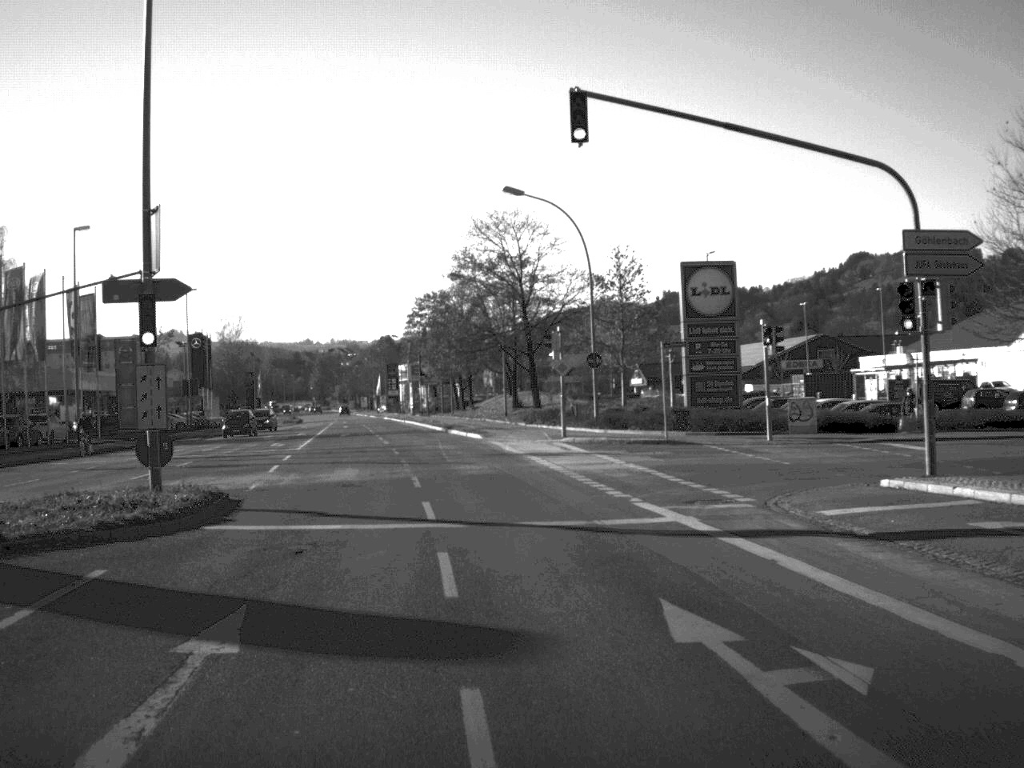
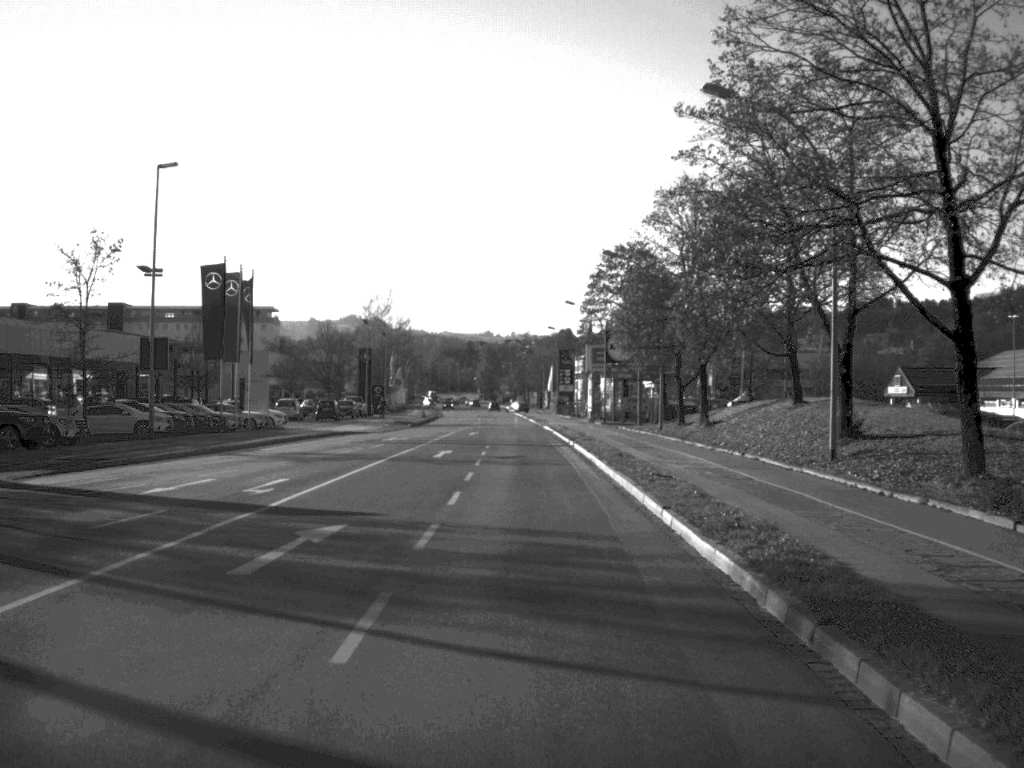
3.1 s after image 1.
(-3.9, +46.1) m; -8°
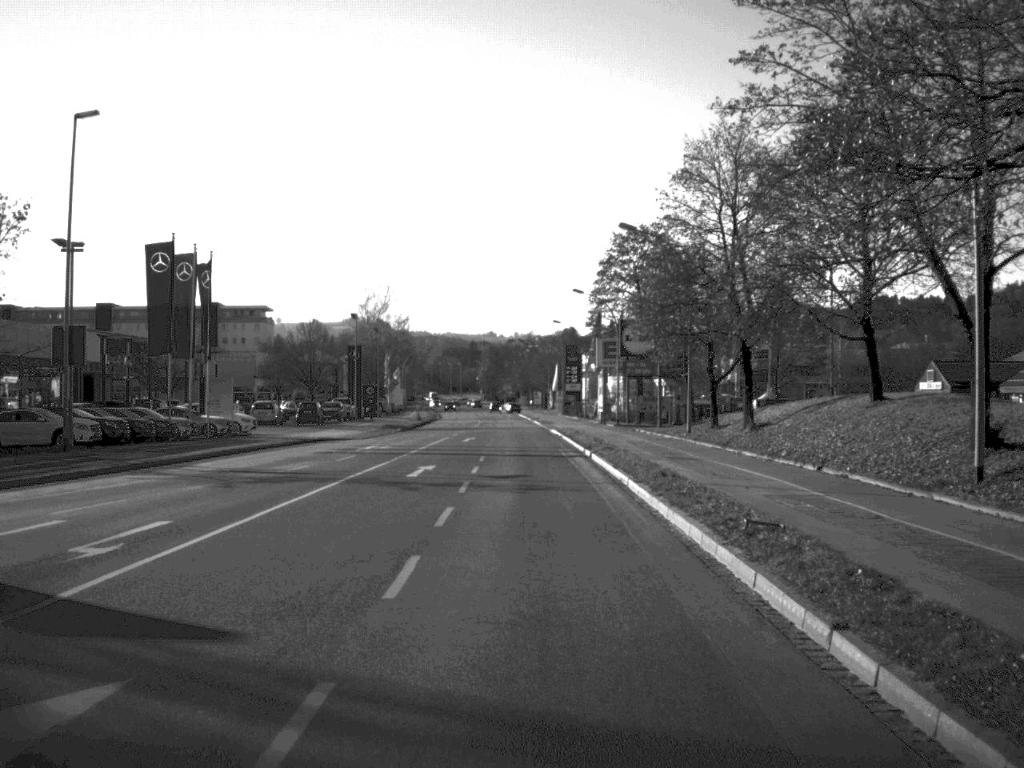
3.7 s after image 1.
(0.0, +9.4) m; 0°
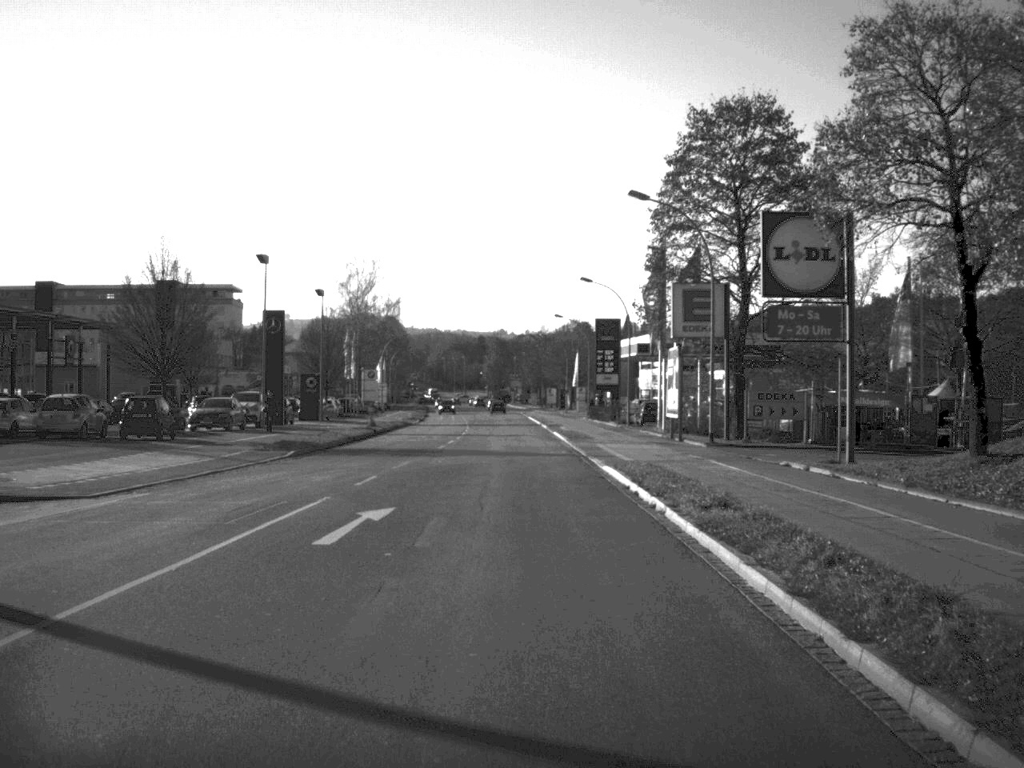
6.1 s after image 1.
(-0.2, +38.1) m; -1°
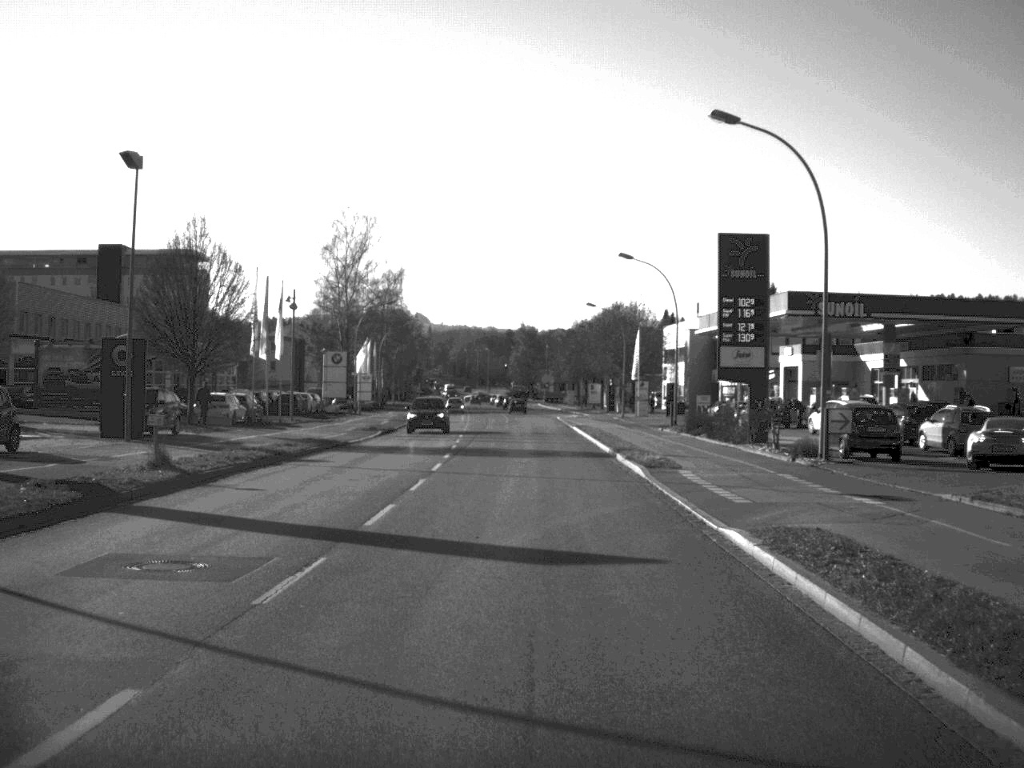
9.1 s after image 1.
(-0.6, +43.9) m; -1°
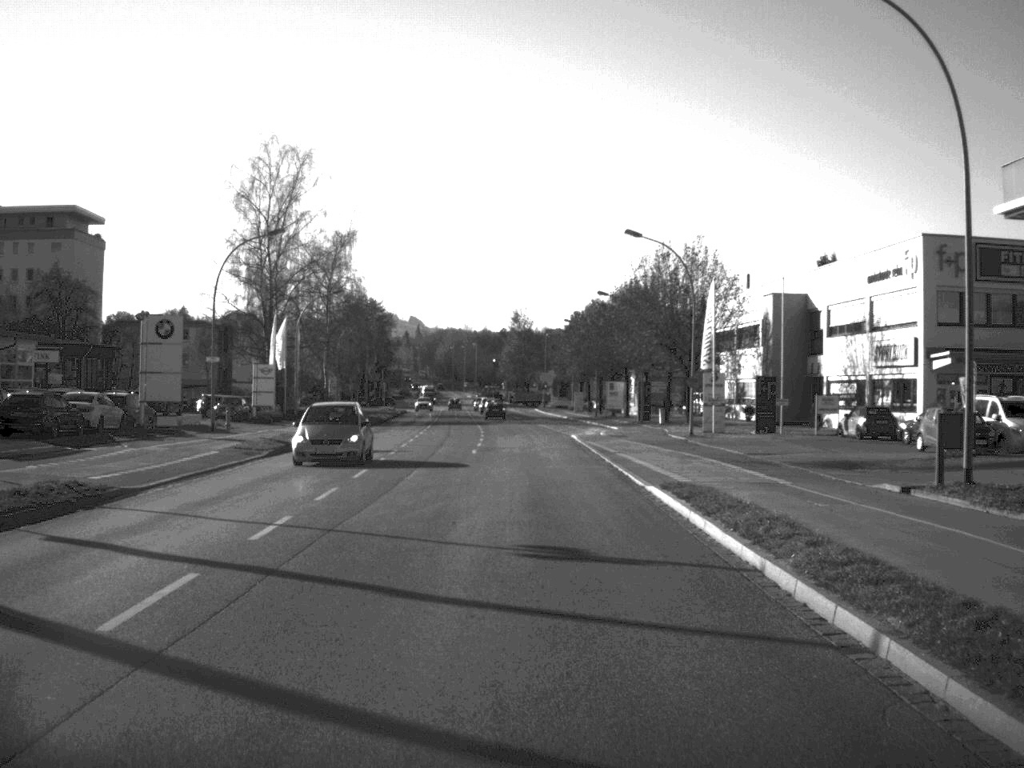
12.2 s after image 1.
(+0.2, +43.1) m; 0°
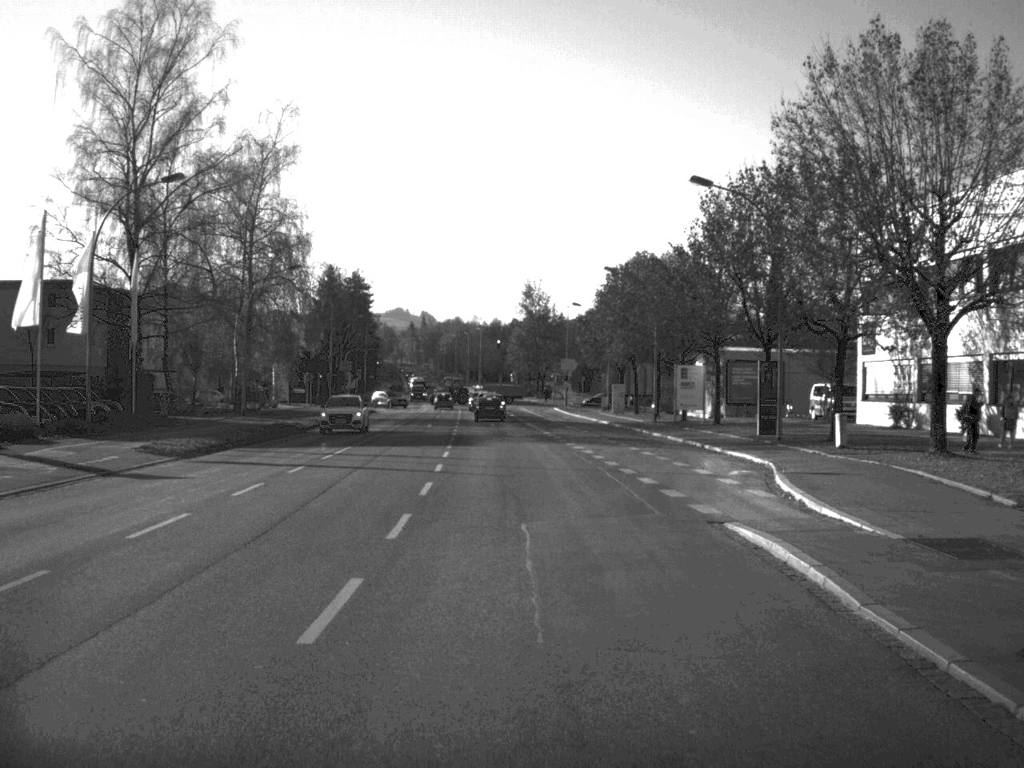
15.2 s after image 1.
(-0.3, +42.1) m; -1°
